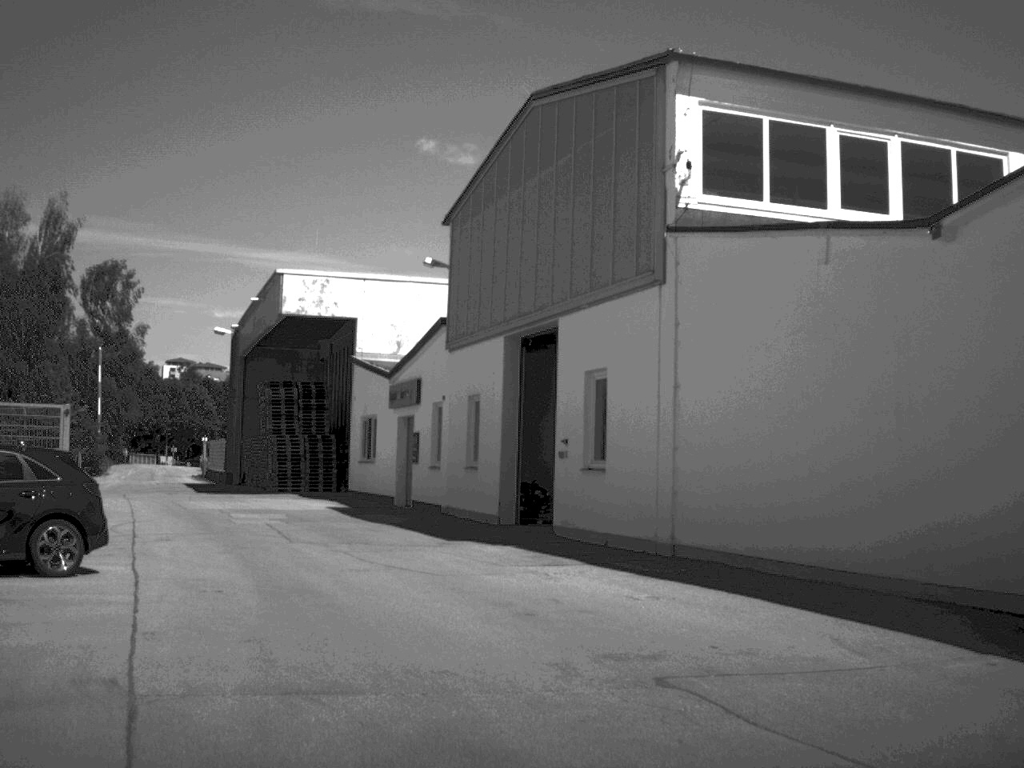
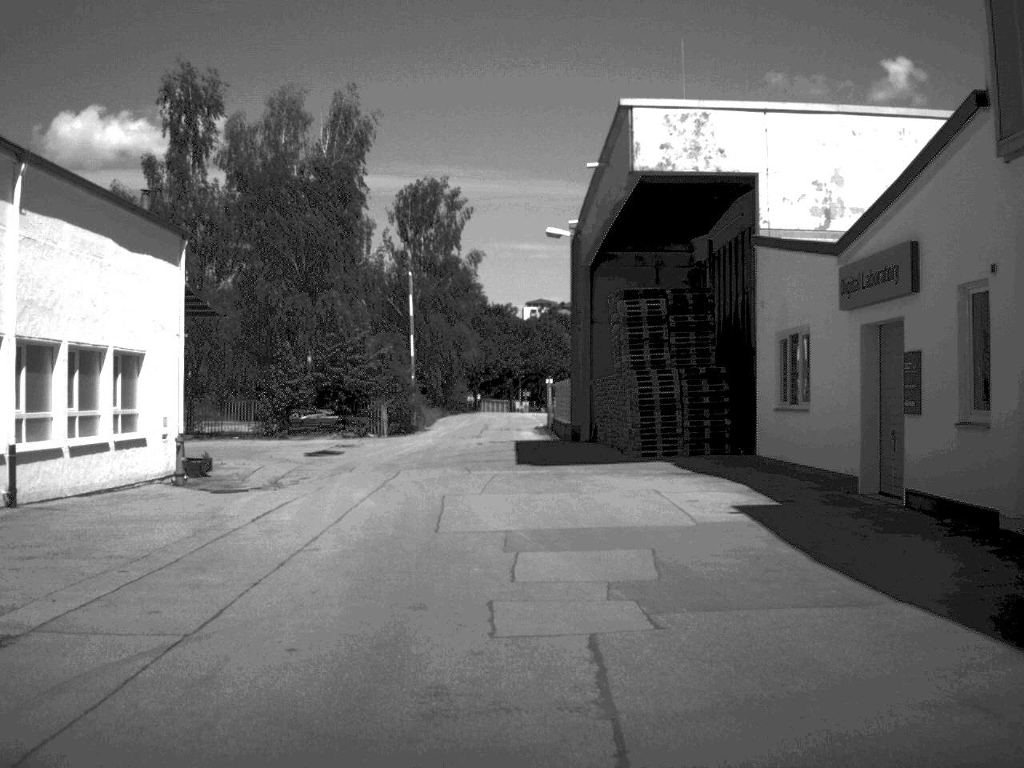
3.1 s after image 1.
(-2.7, +16.5) m; -17°
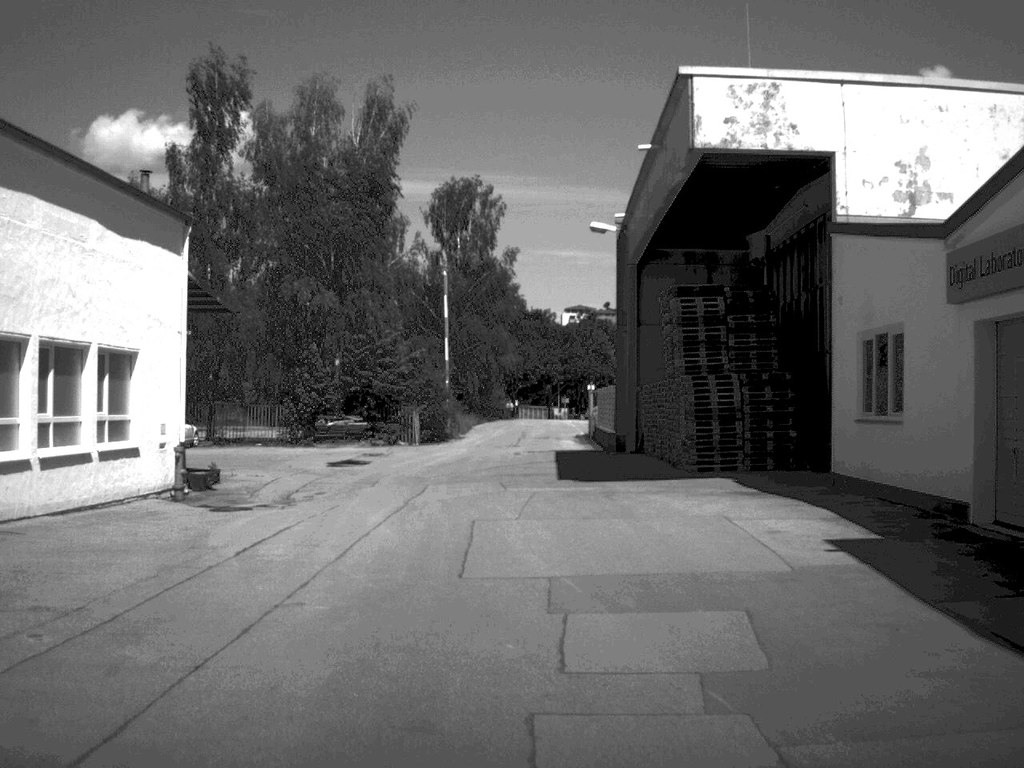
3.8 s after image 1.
(-0.1, +3.2) m; -2°
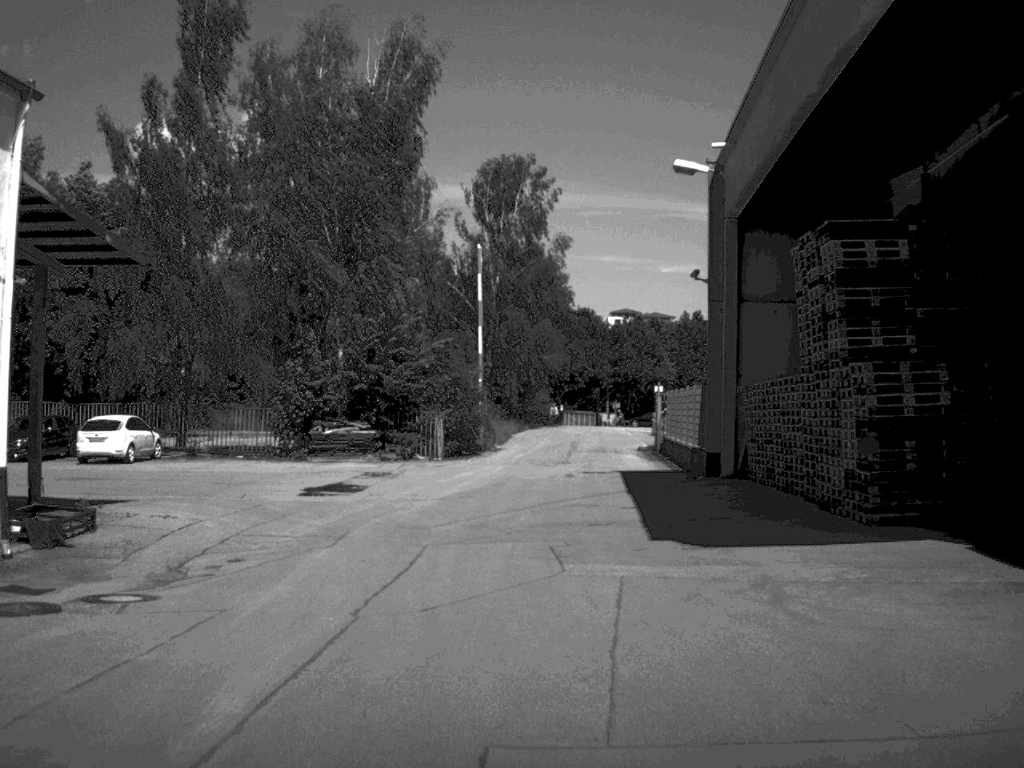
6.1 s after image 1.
(-0.3, +11.5) m; -2°
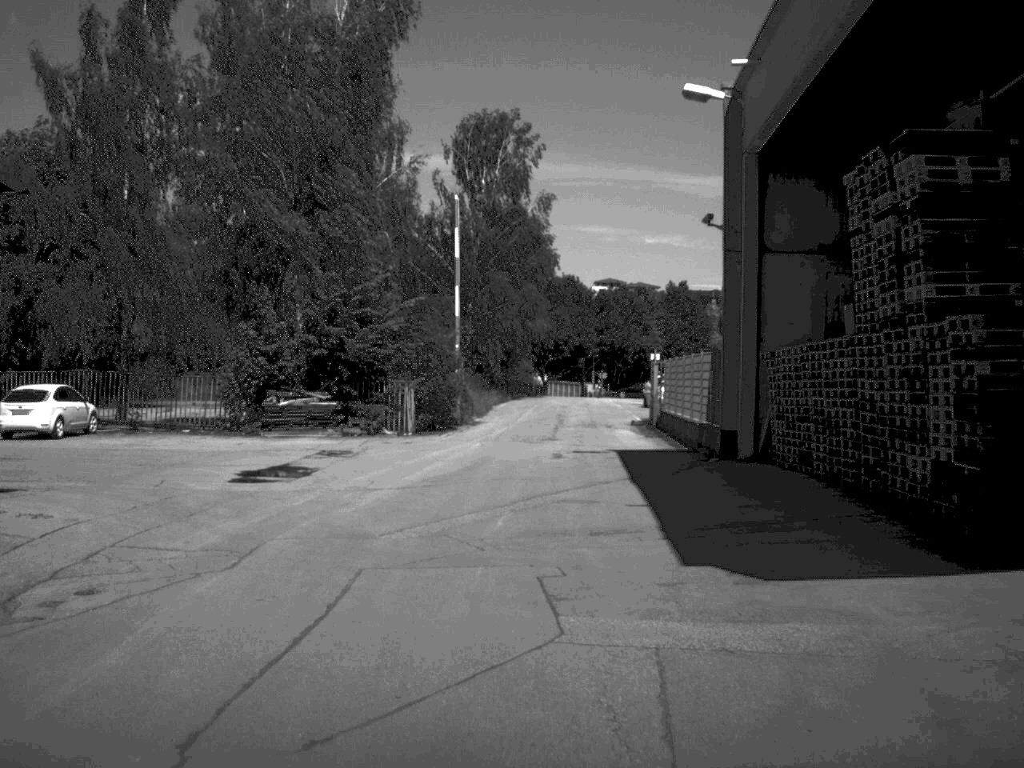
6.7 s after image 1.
(0.0, +4.8) m; +1°
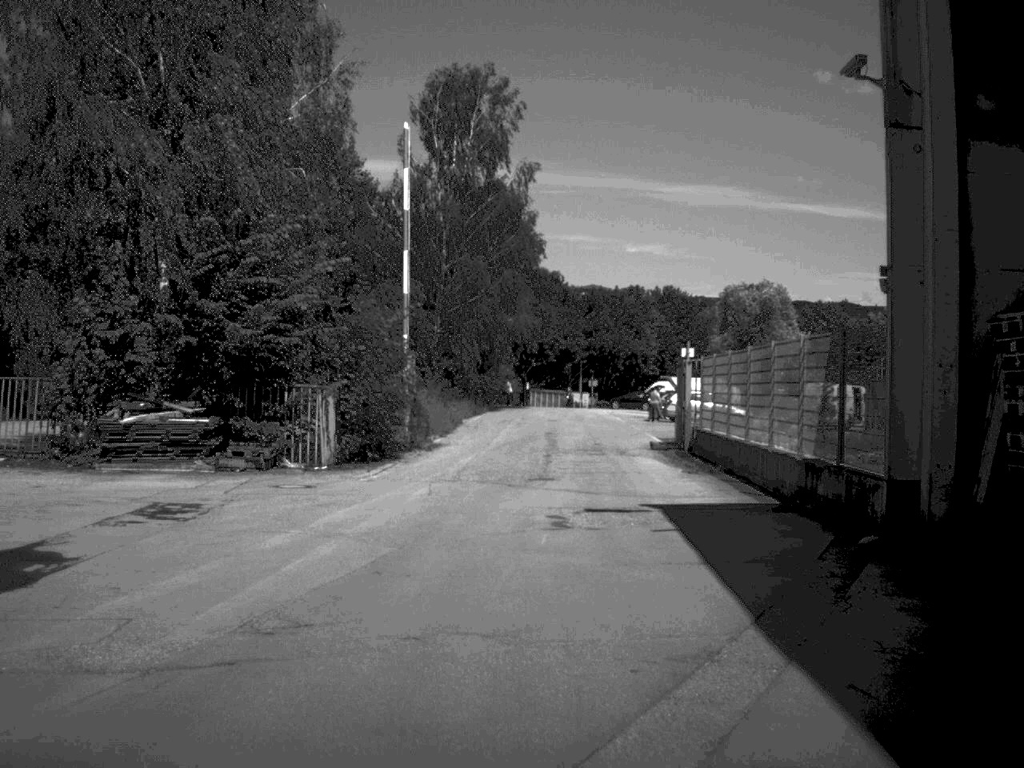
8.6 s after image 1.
(0.0, +12.9) m; +1°
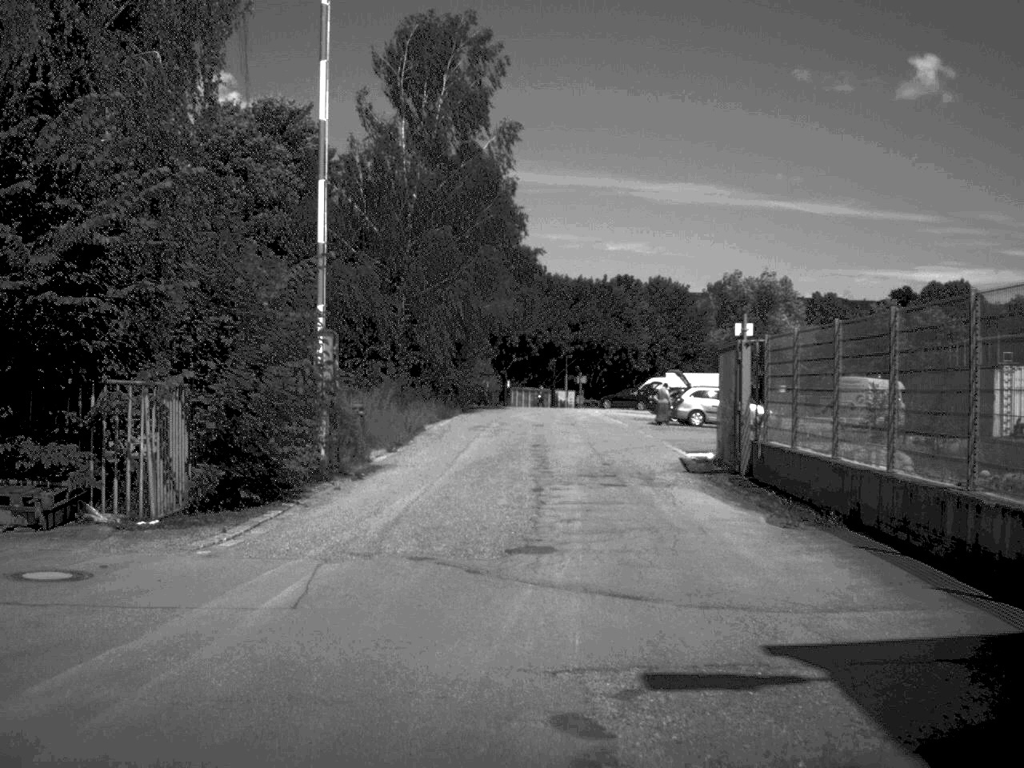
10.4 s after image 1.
(0.0, +10.1) m; +1°
